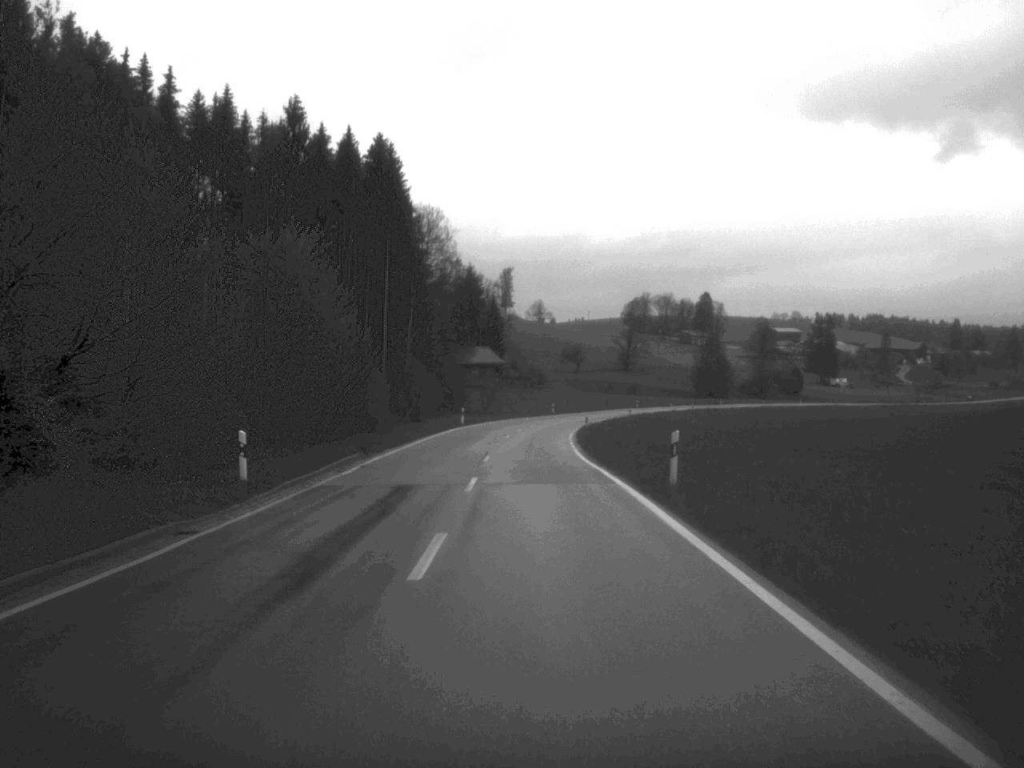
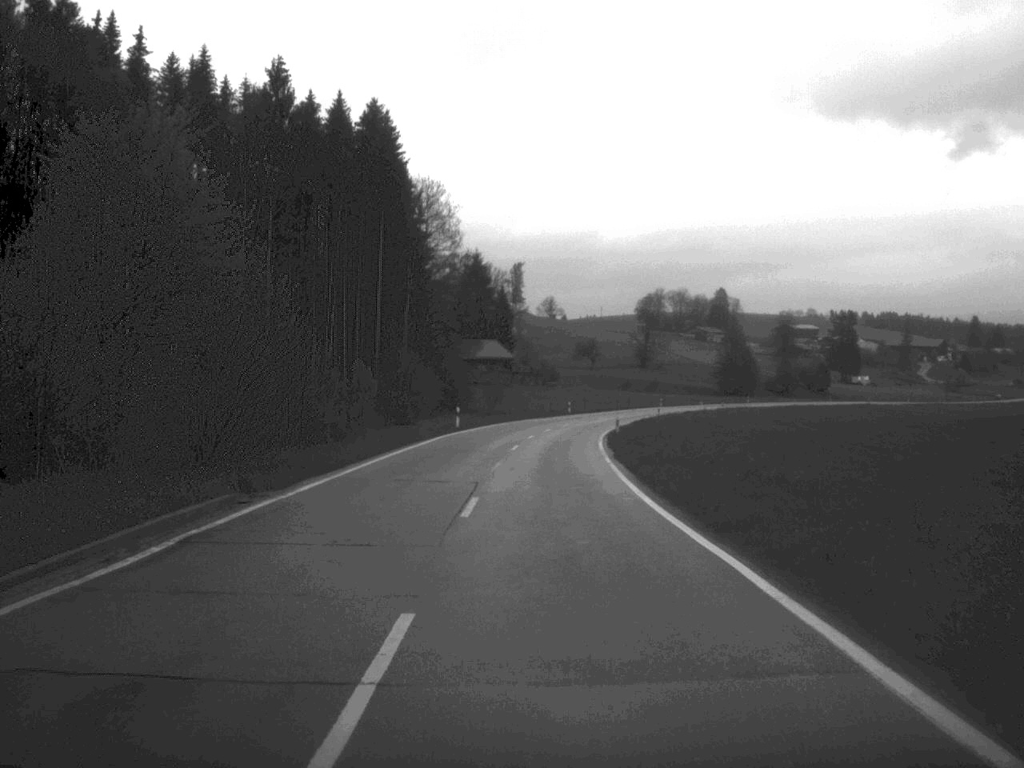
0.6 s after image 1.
(-0.1, +17.4) m; 0°
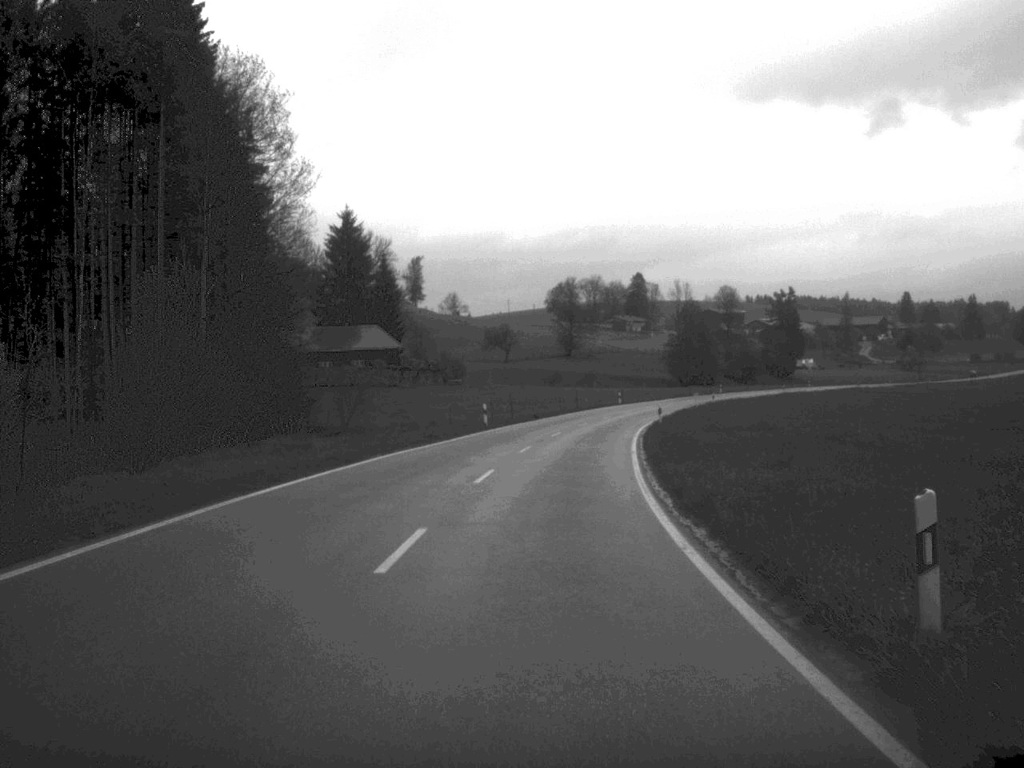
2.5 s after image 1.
(+1.5, +53.2) m; +4°
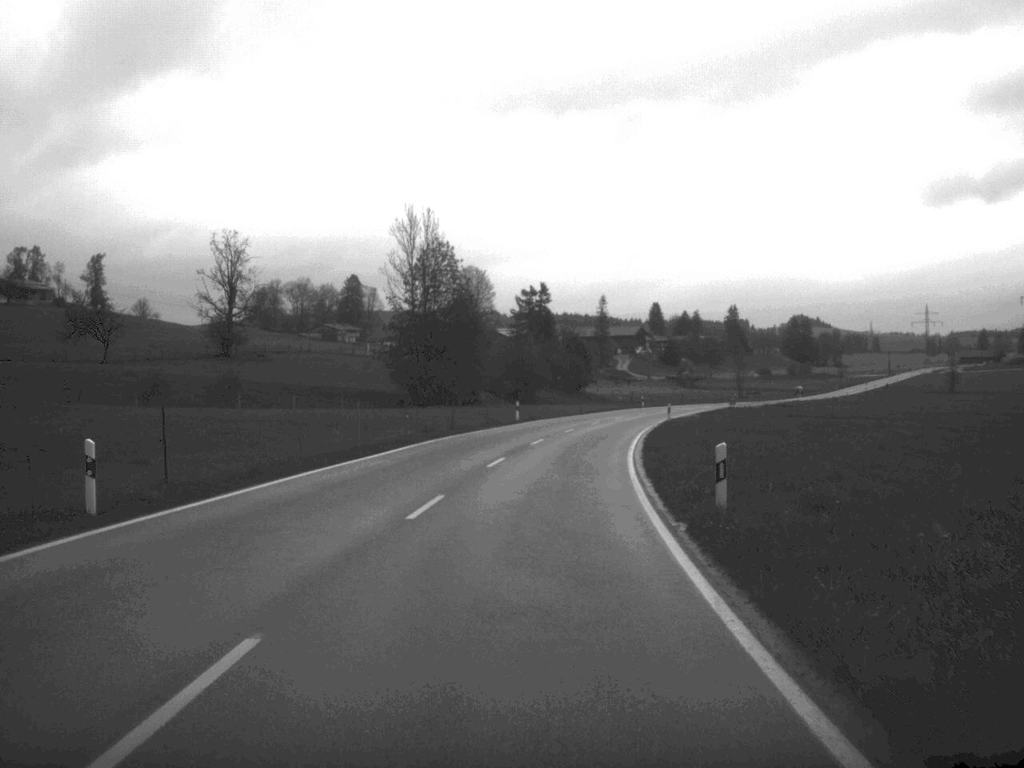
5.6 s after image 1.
(+9.4, +88.8) m; +12°
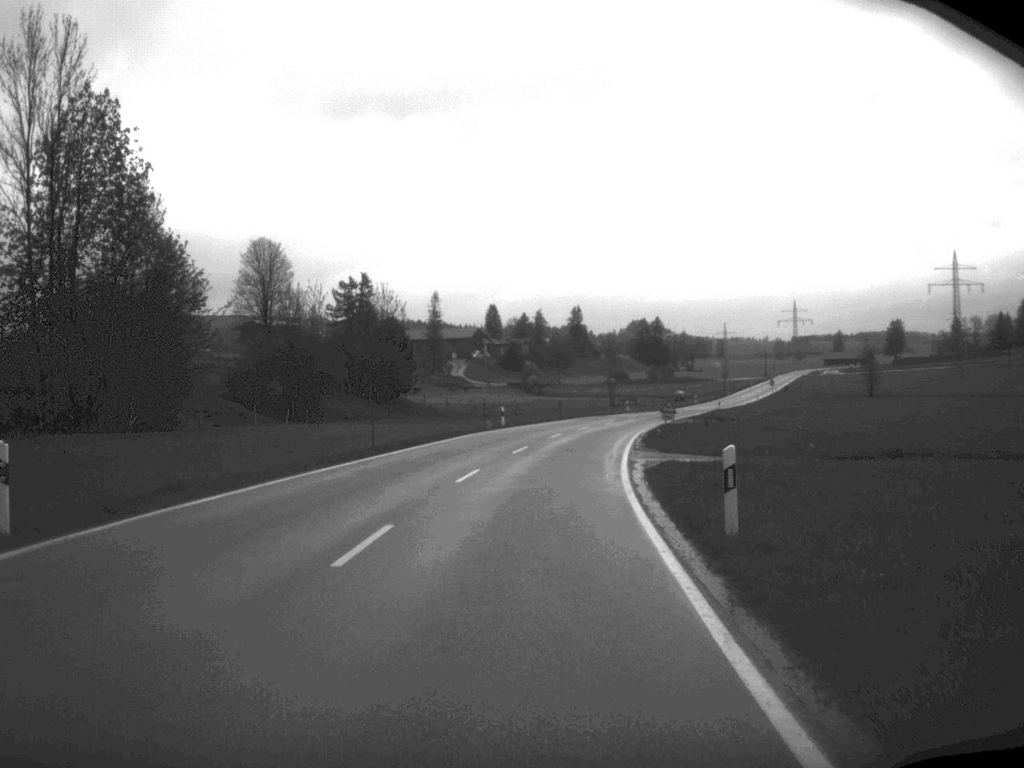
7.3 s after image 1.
(+3.3, +51.4) m; +7°
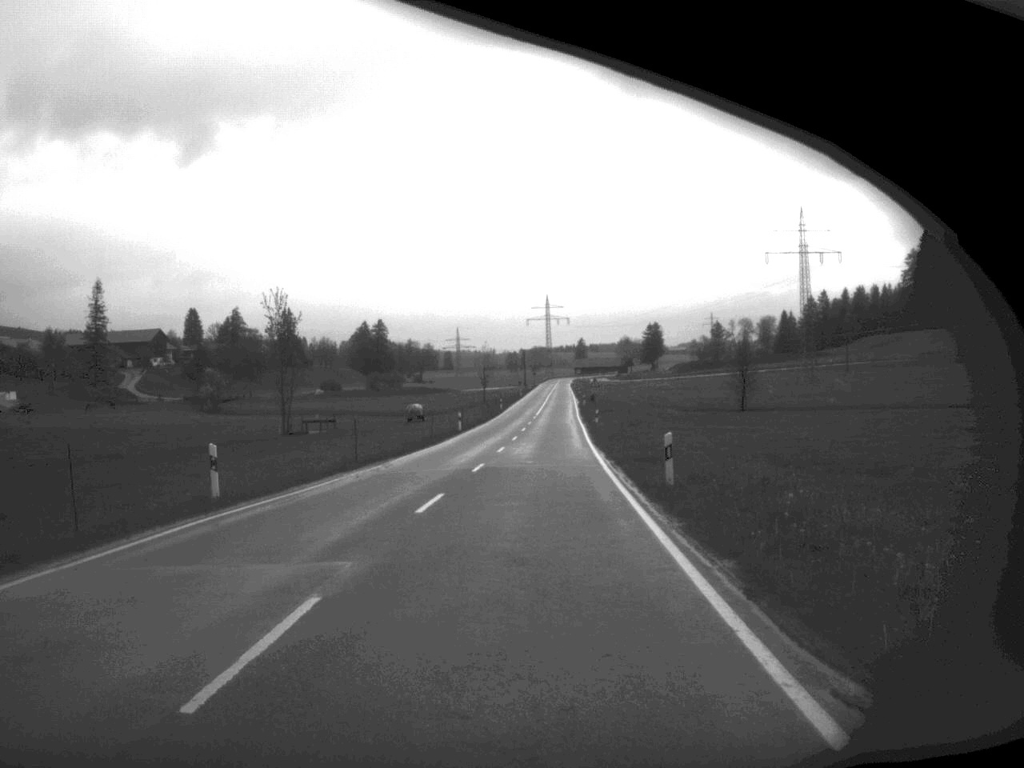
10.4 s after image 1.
(+9.1, +87.0) m; +12°
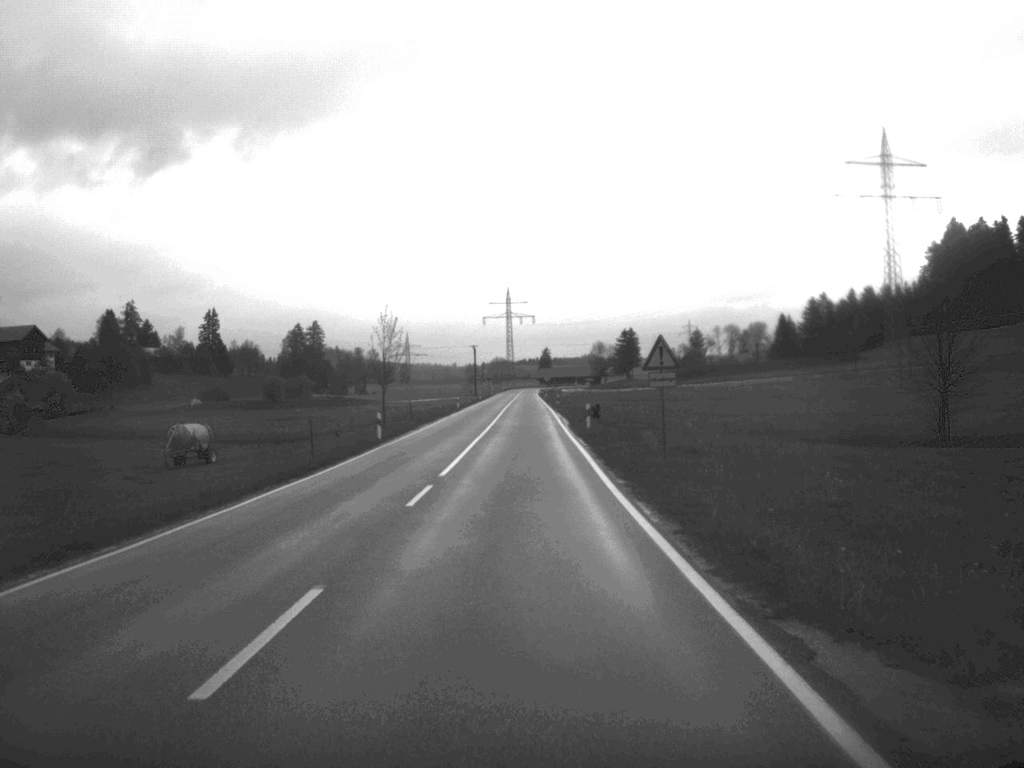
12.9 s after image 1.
(+1.5, +70.7) m; +1°
